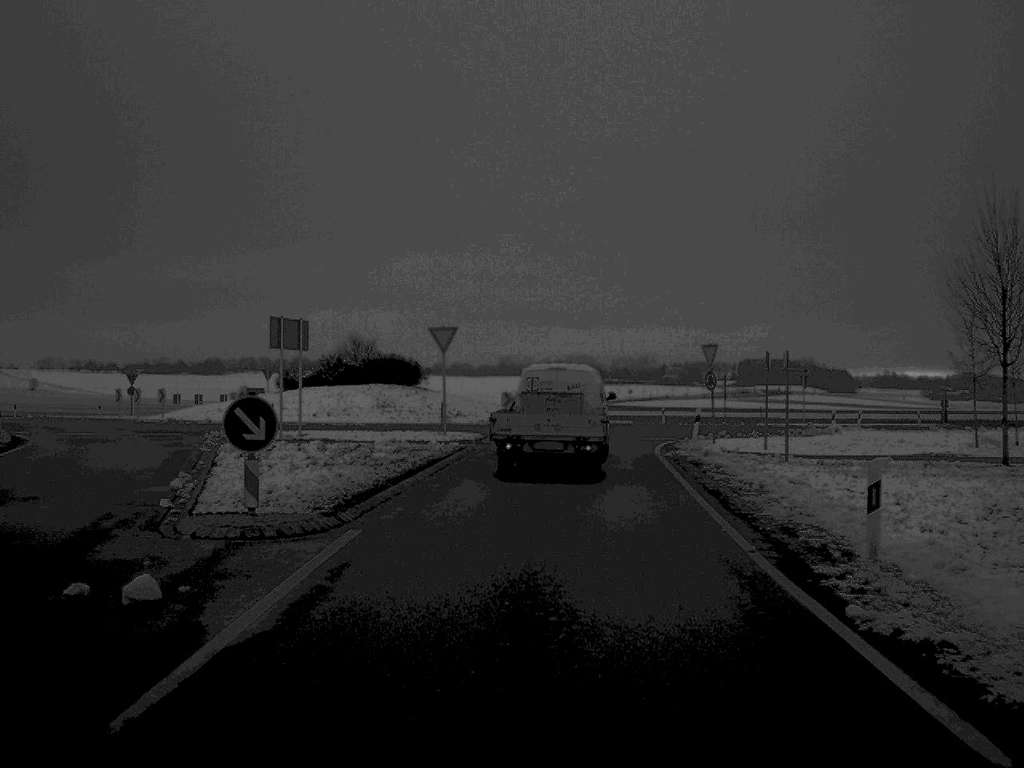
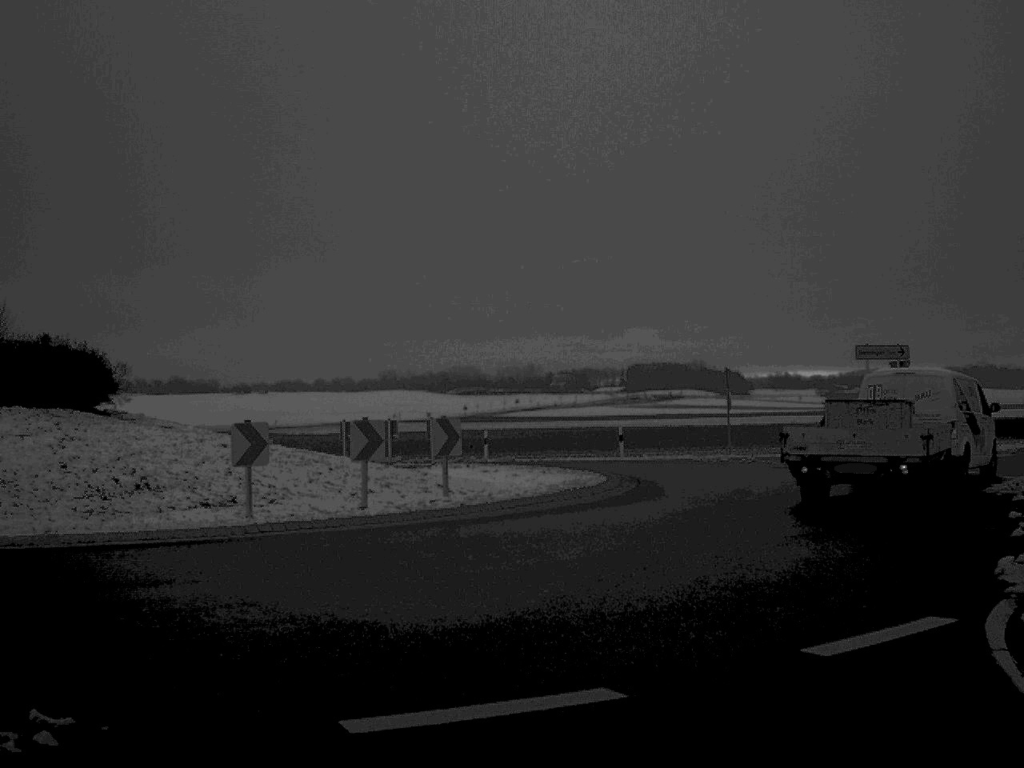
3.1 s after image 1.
(+1.0, +32.5) m; +5°
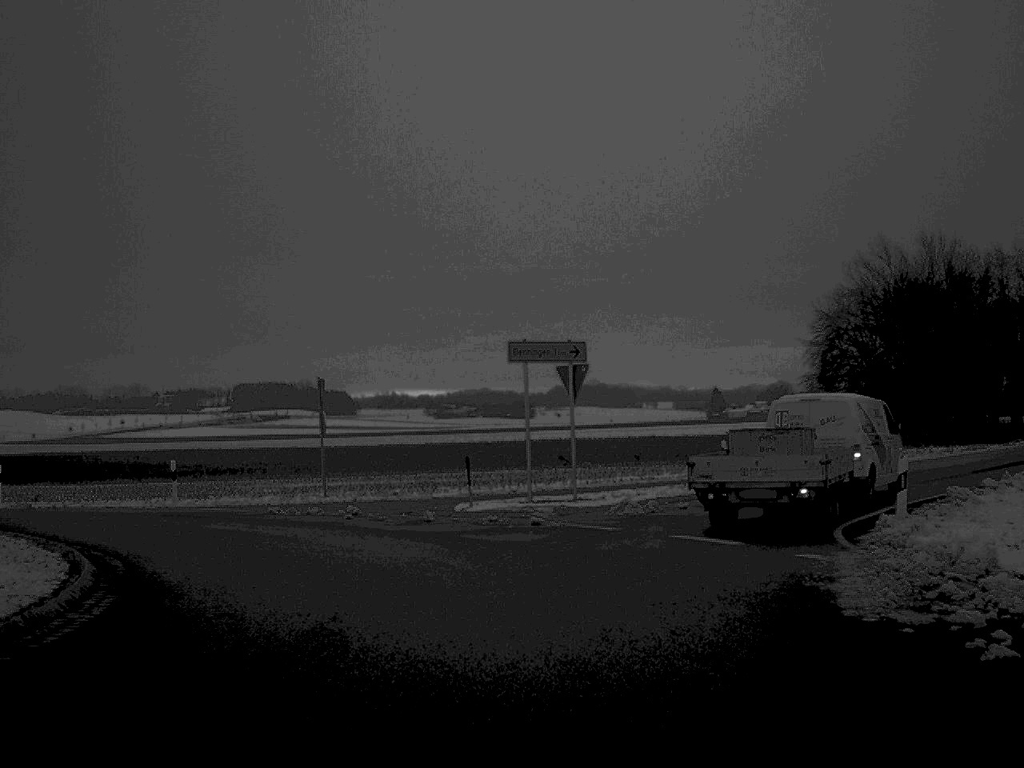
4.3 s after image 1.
(+1.7, +11.3) m; +18°
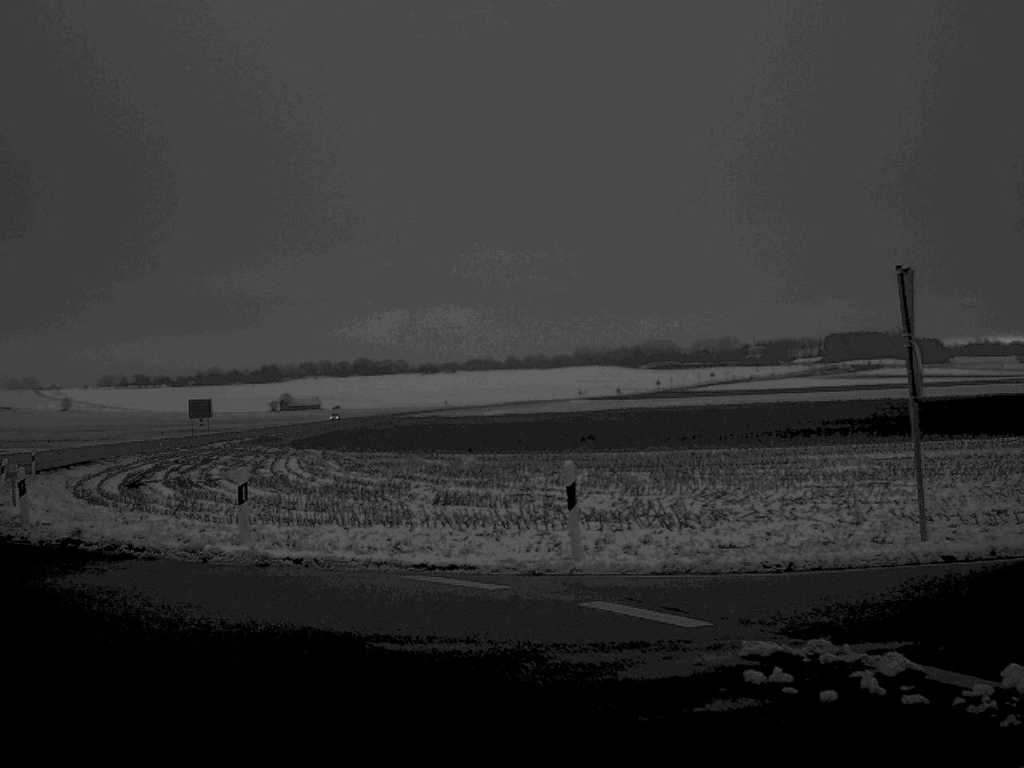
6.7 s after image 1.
(-2.1, +16.9) m; -27°
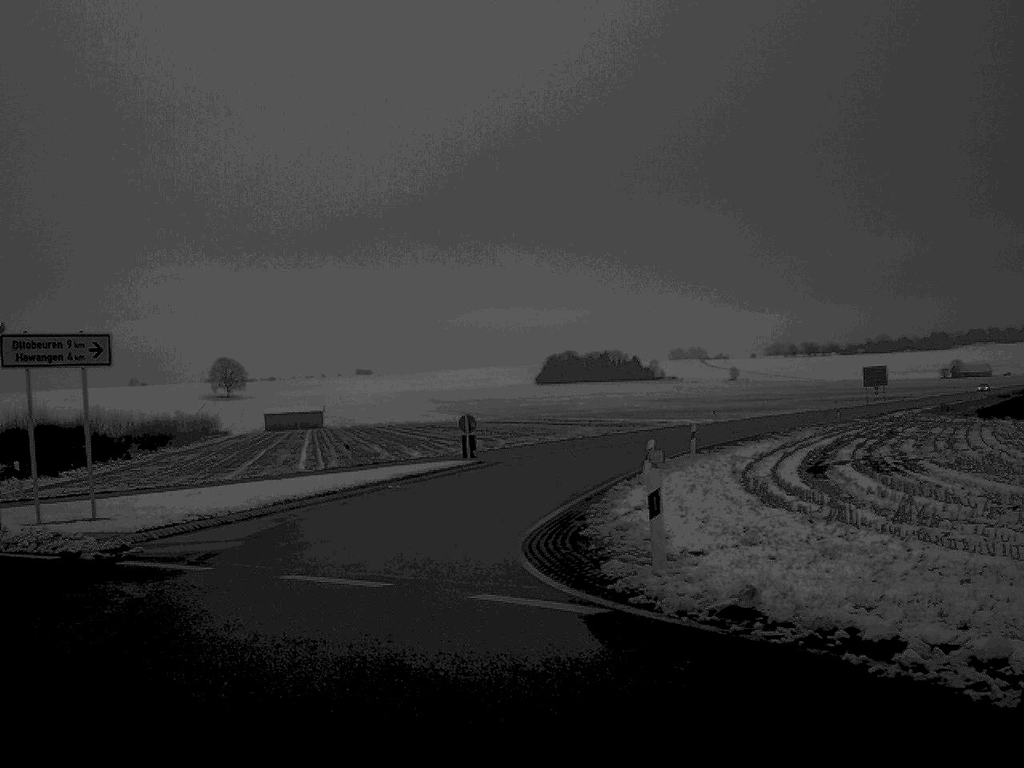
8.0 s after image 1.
(-2.1, +7.9) m; -30°
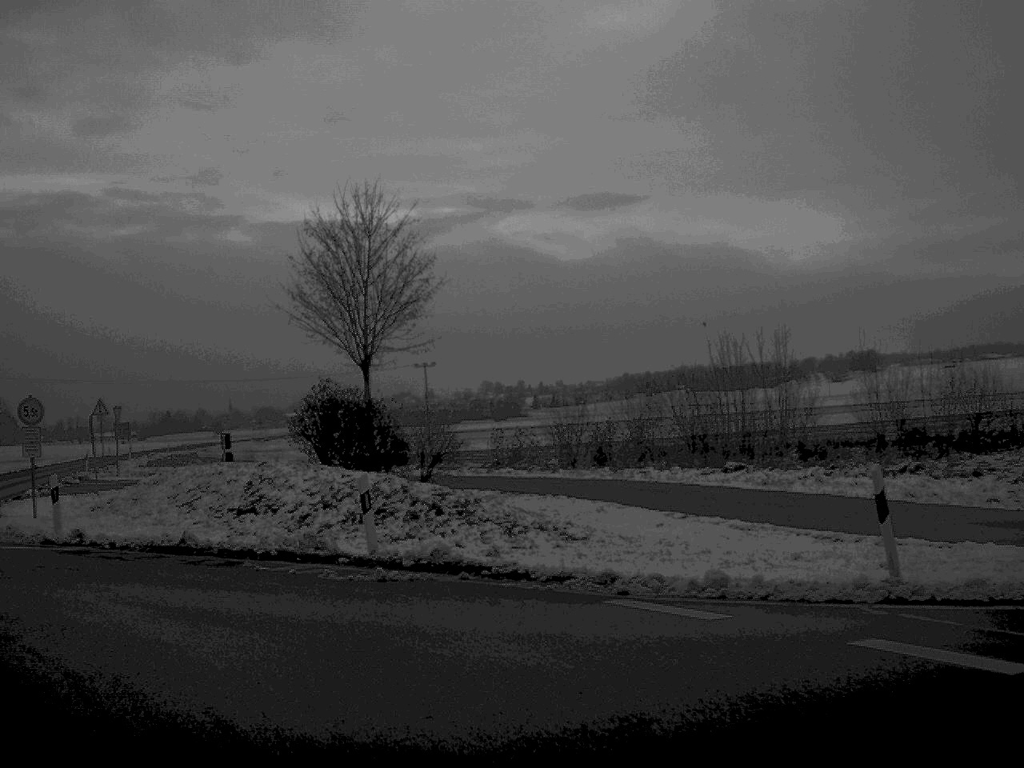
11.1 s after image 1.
(-11.5, +14.9) m; -76°
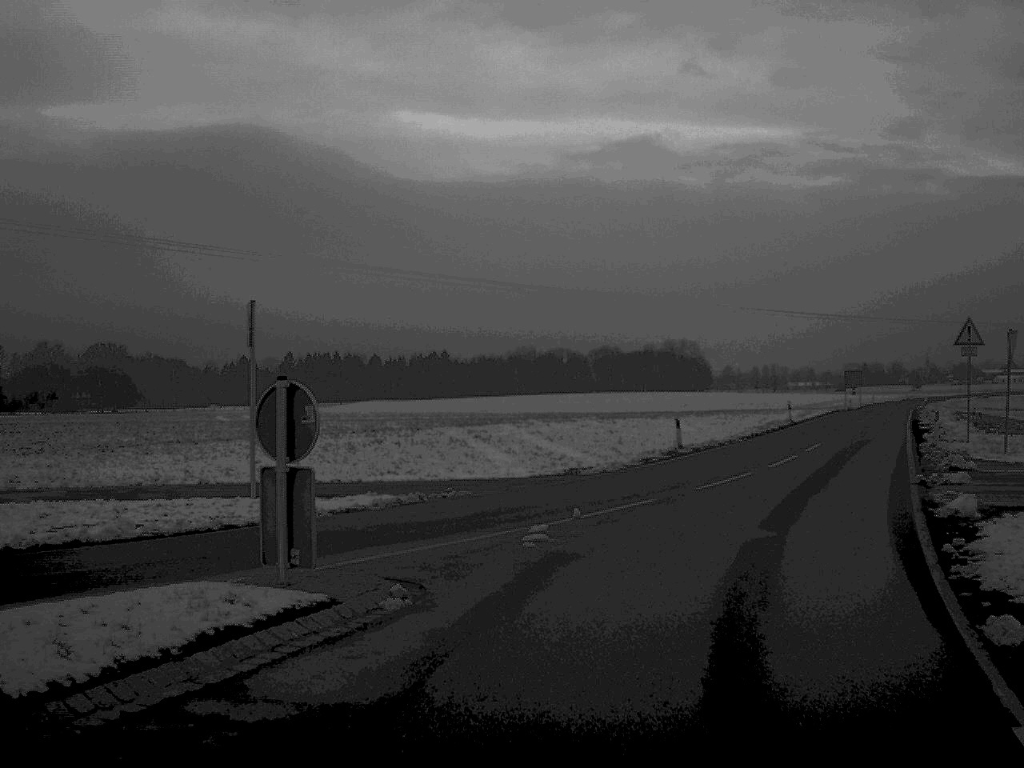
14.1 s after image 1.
(-10.6, +20.4) m; -30°
